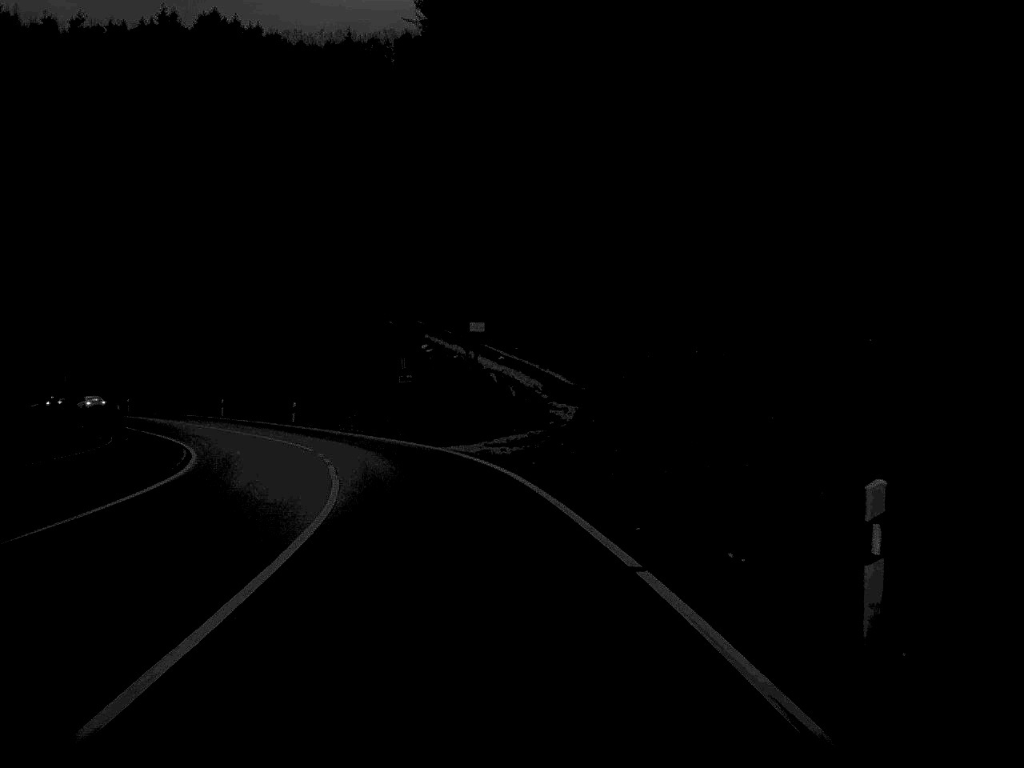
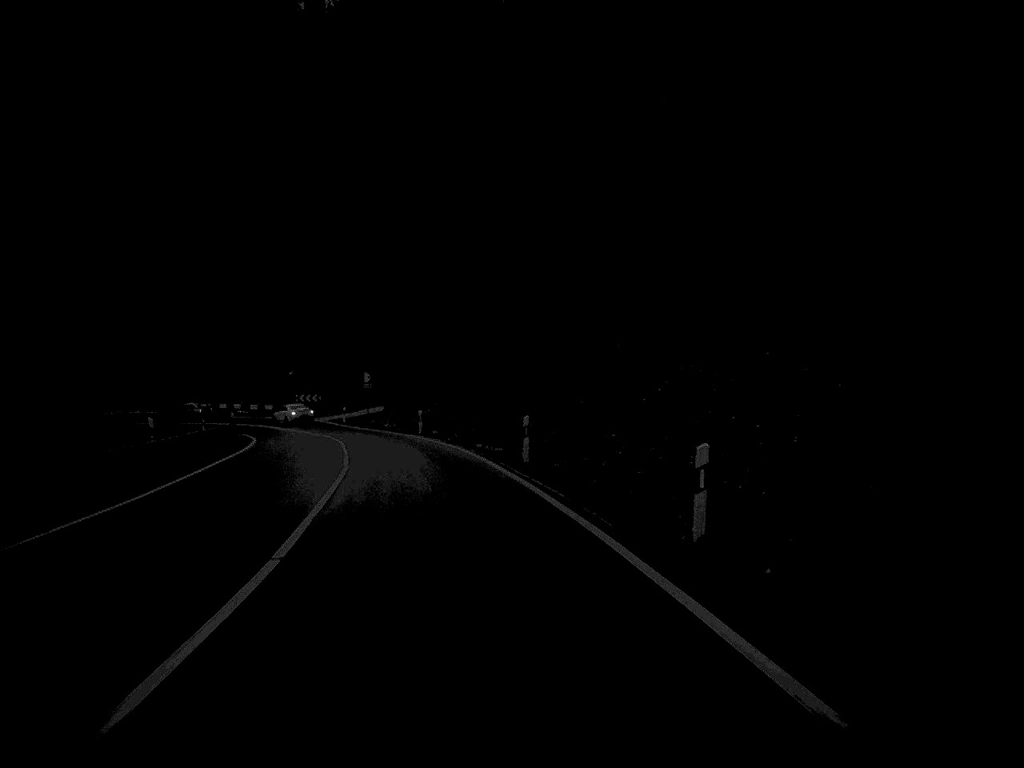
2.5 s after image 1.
(-8.2, +48.2) m; -20°
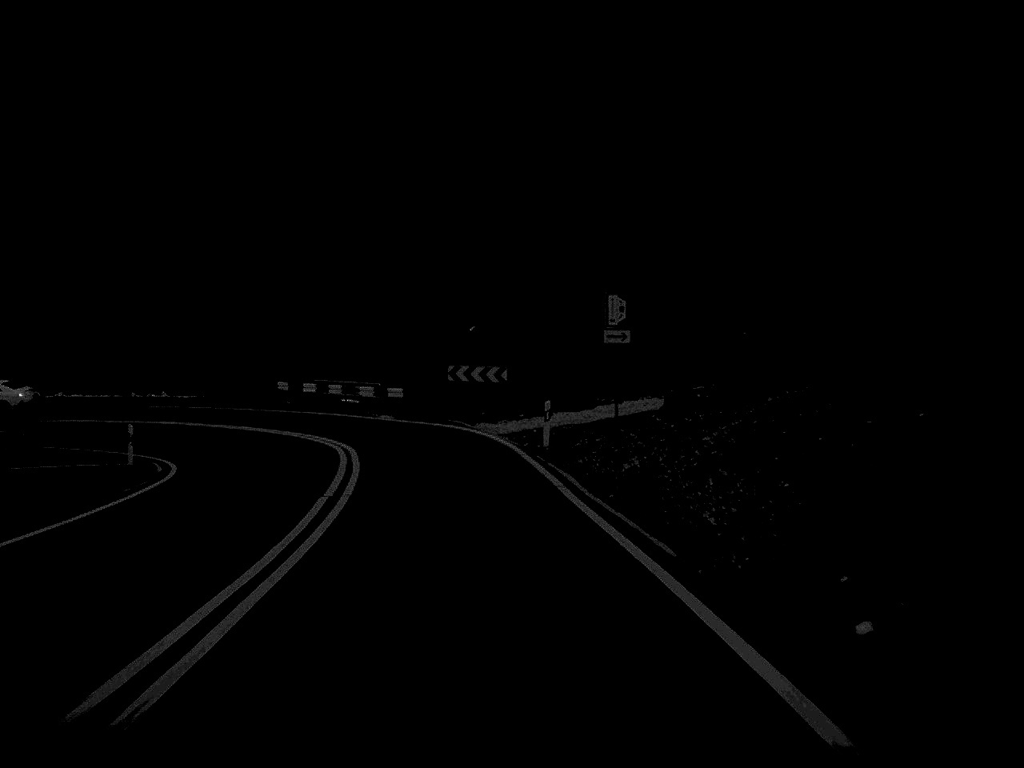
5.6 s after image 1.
(-6.6, +56.4) m; -11°
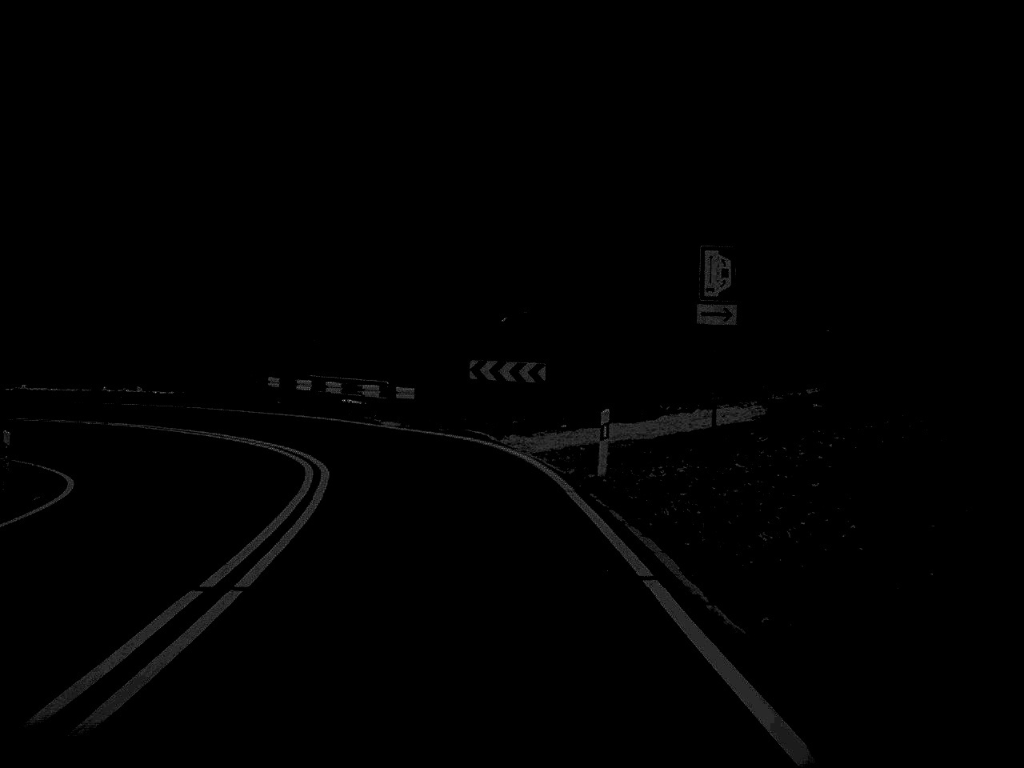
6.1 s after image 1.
(-0.1, +9.1) m; -2°
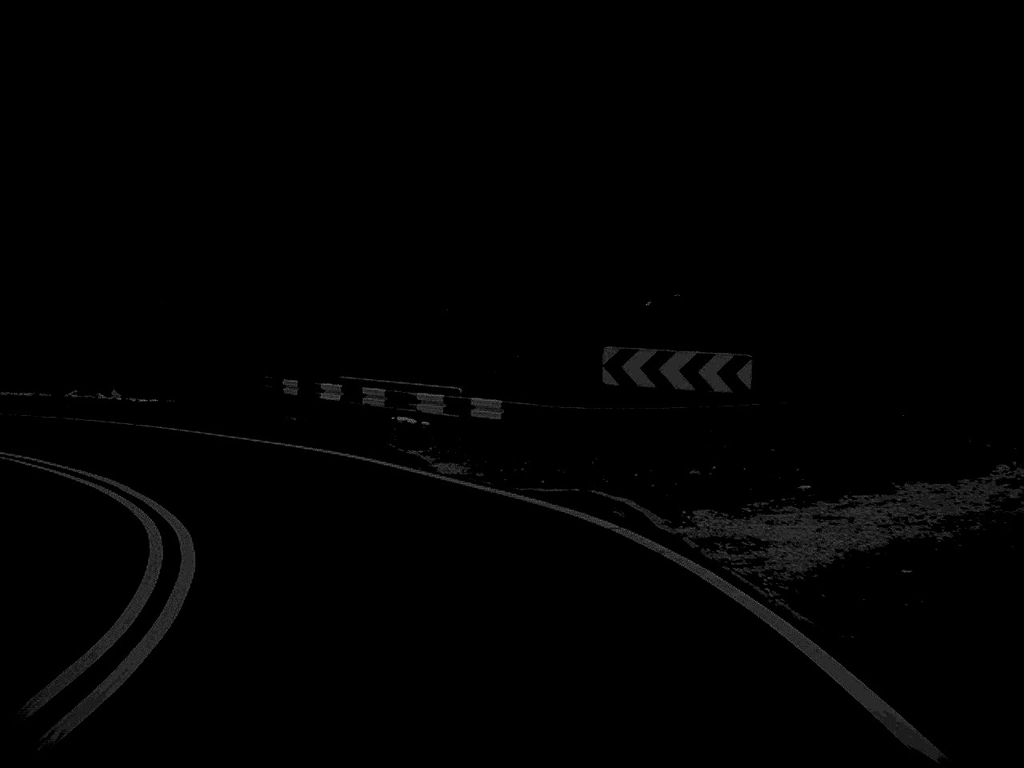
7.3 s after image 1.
(-0.6, +16.1) m; -6°
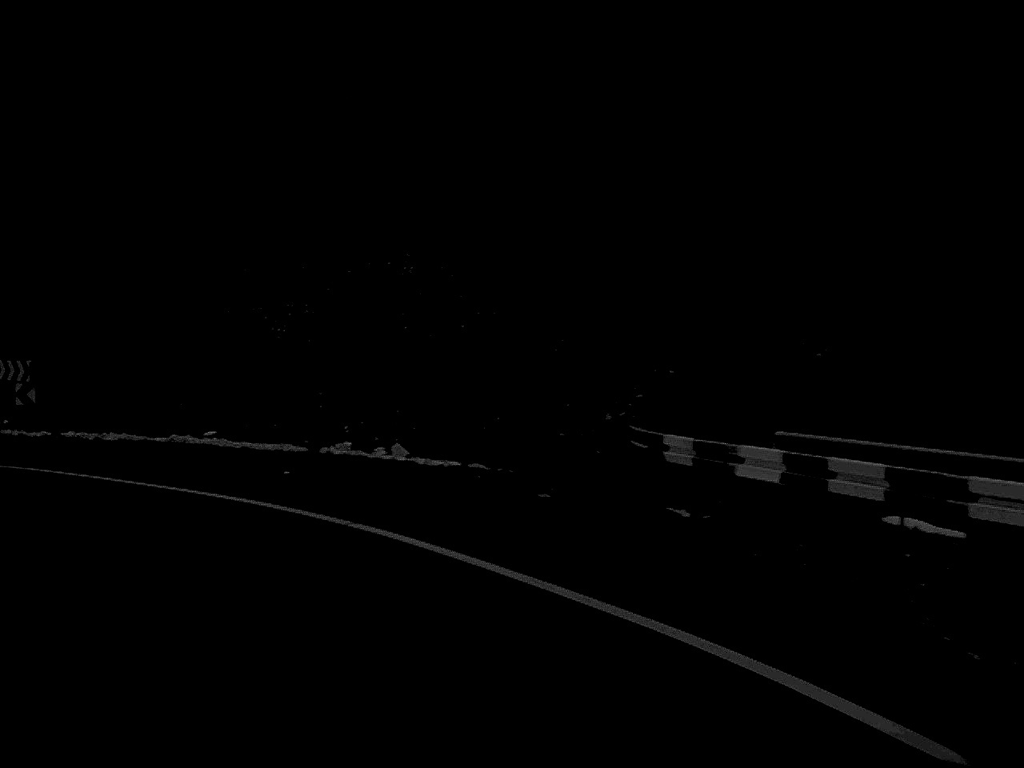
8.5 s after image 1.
(-1.8, +13.2) m; -19°
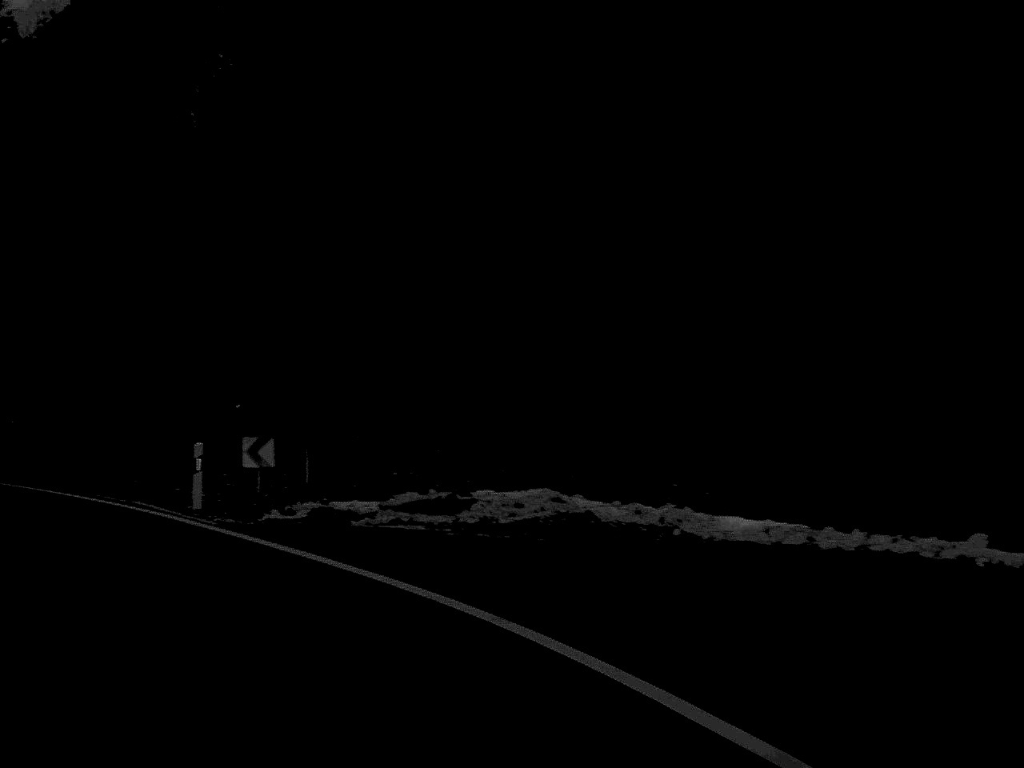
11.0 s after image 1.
(-12.4, +19.3) m; -69°
